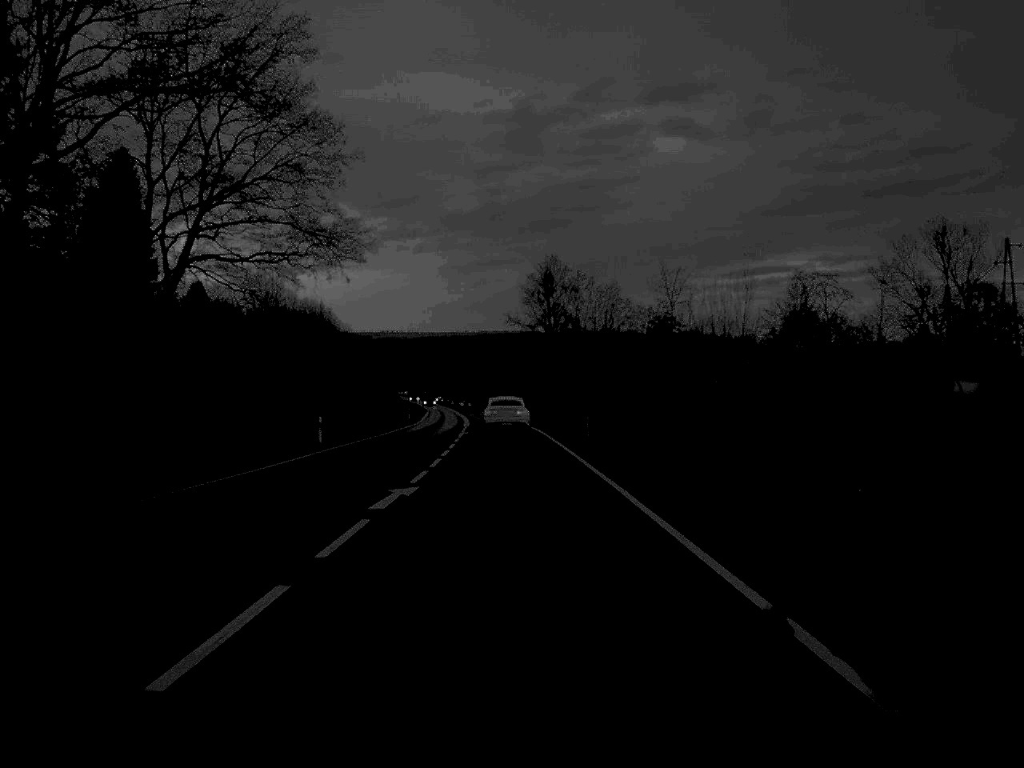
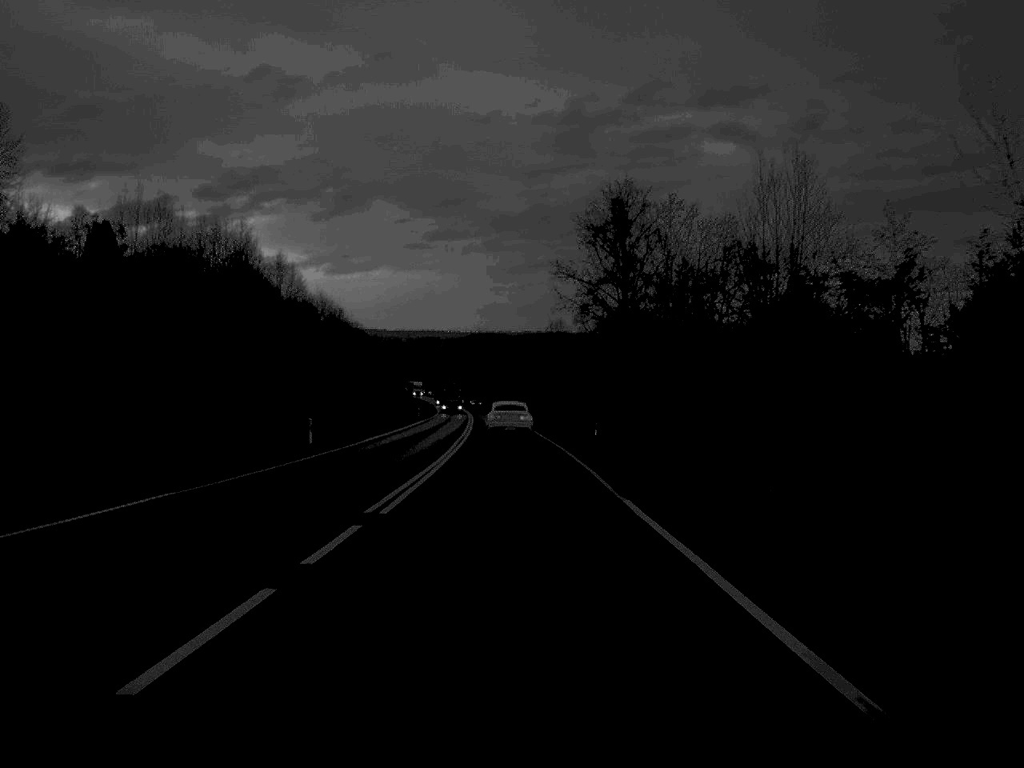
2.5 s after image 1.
(-1.0, +66.1) m; -2°
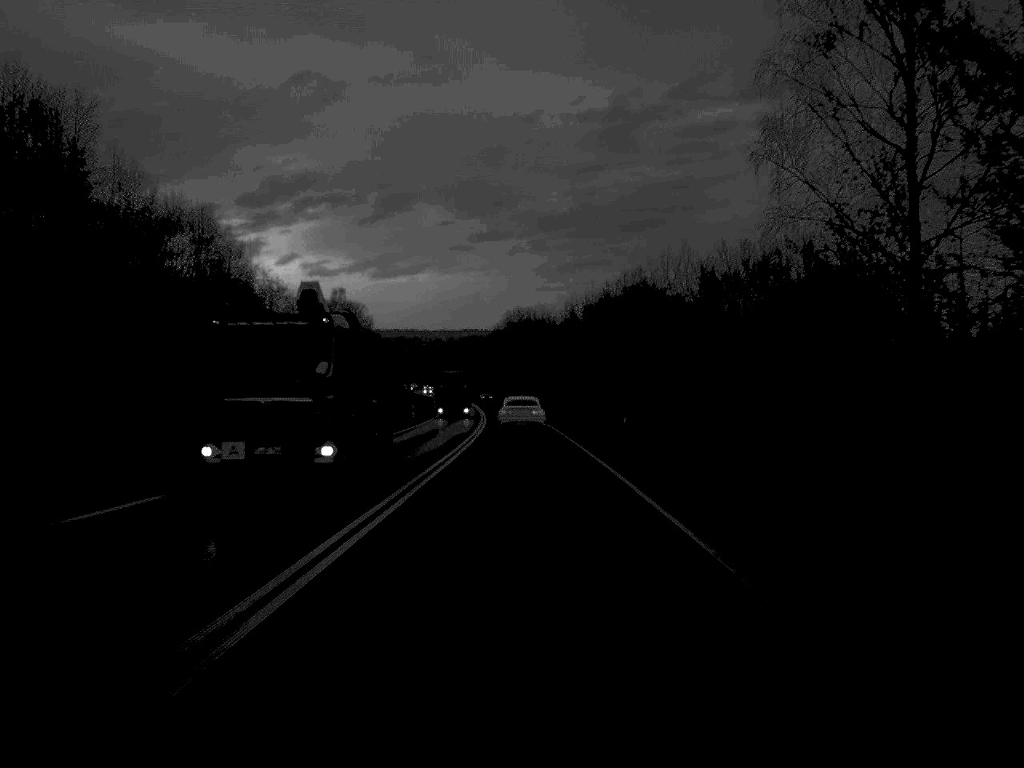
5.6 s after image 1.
(-1.5, +82.5) m; -2°
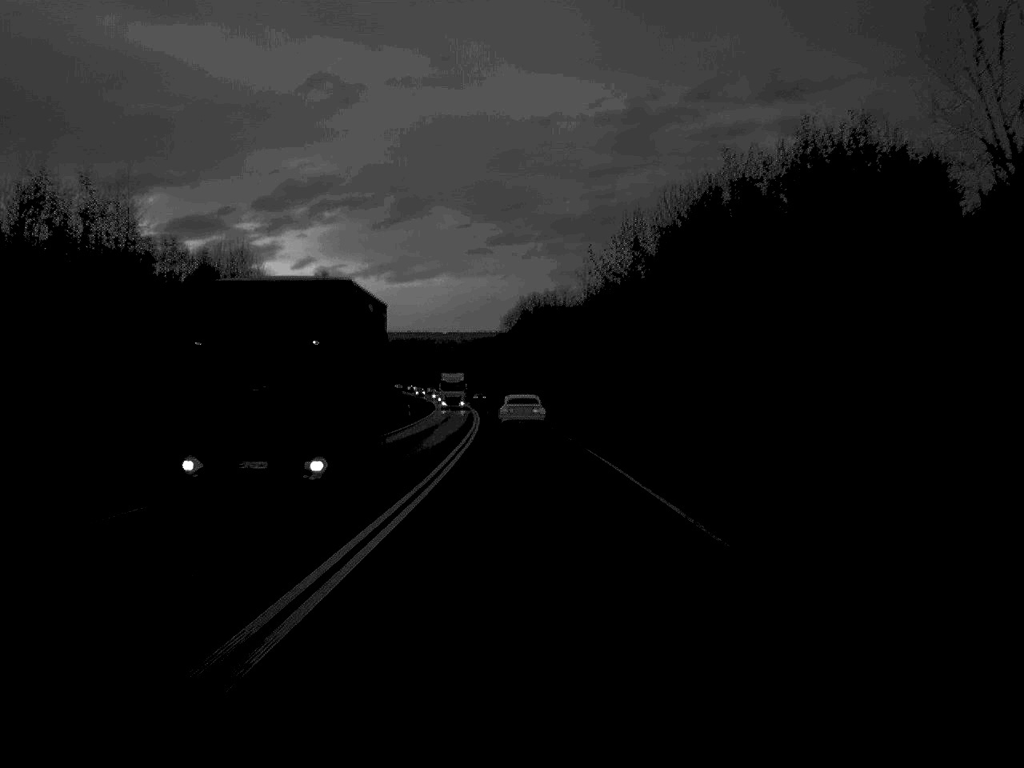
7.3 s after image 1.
(-0.3, +47.5) m; -1°
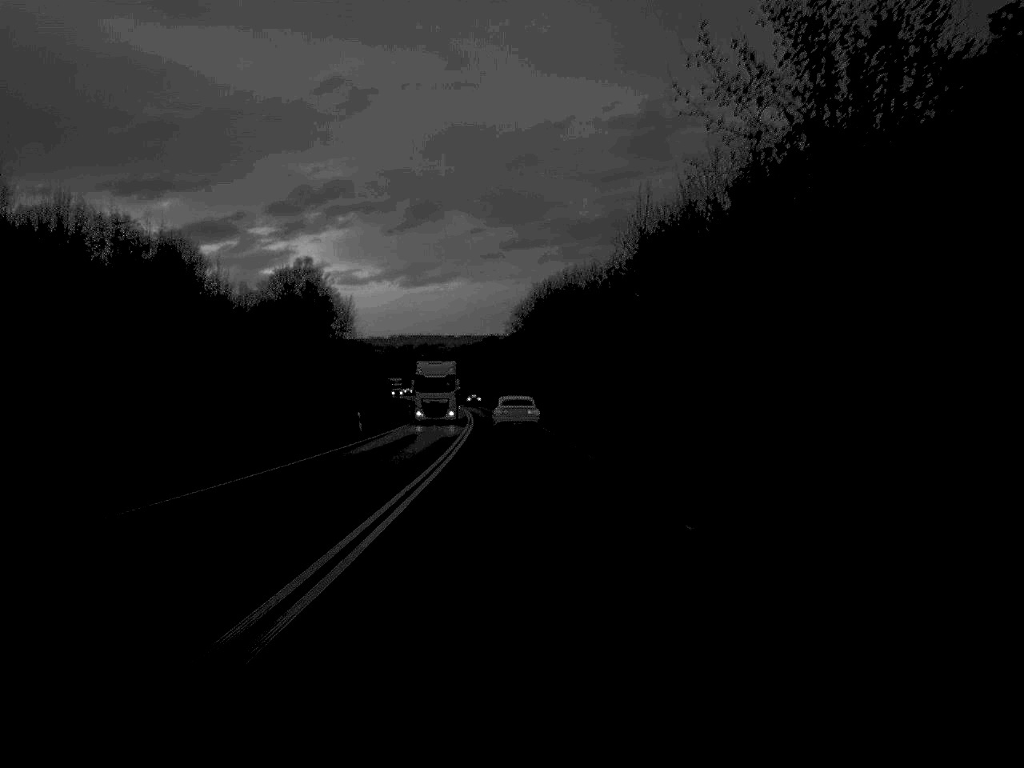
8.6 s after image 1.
(-0.1, +34.1) m; -1°
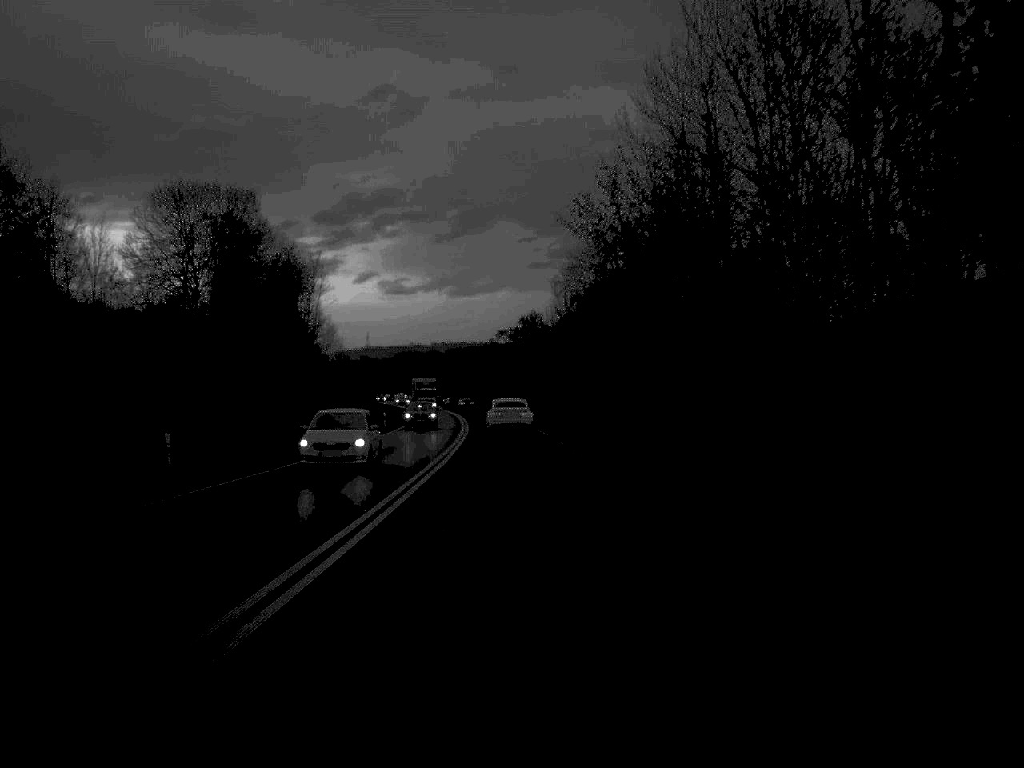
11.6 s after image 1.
(-1.4, +78.7) m; -2°
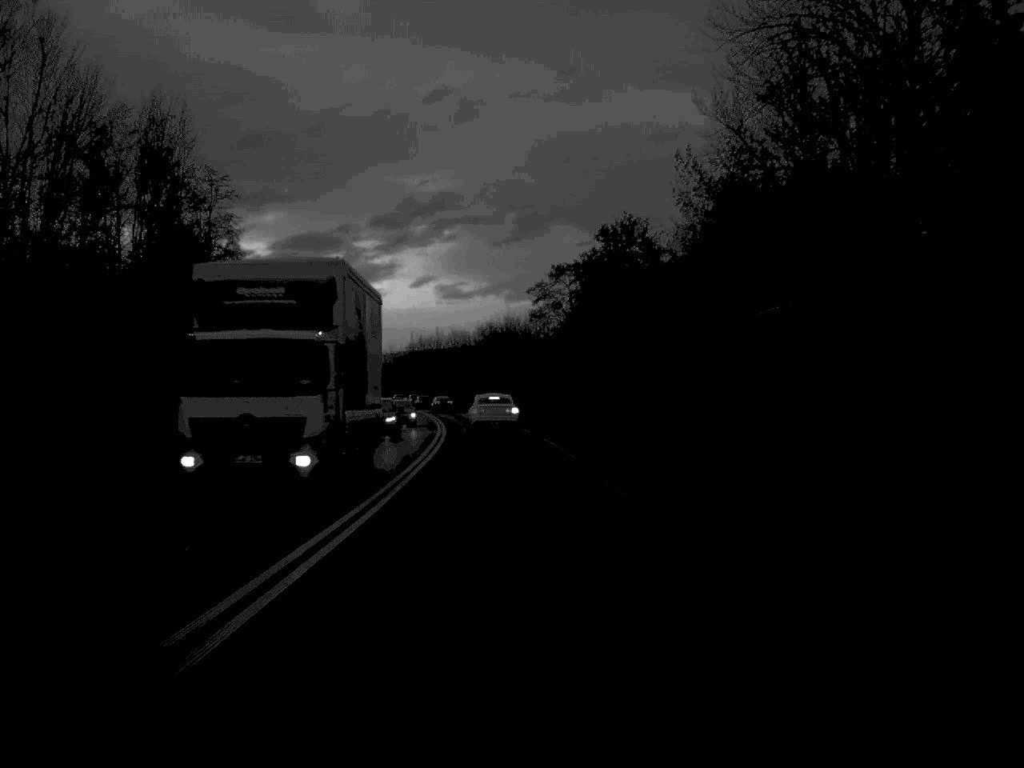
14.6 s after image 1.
(-1.6, +80.1) m; -2°
